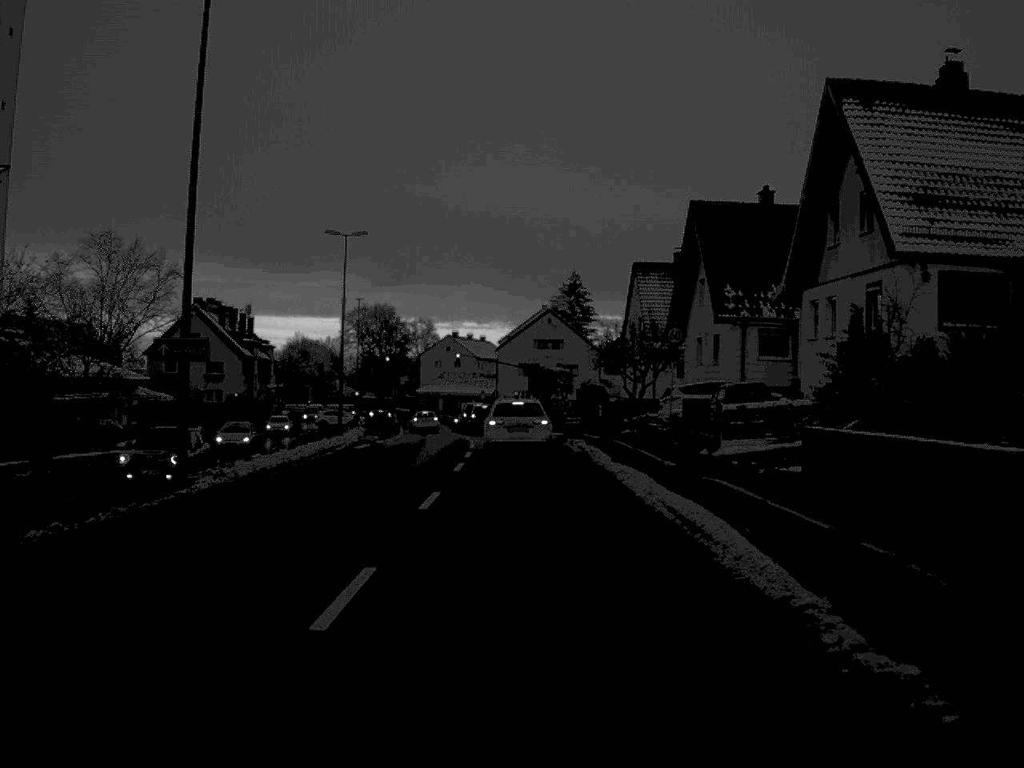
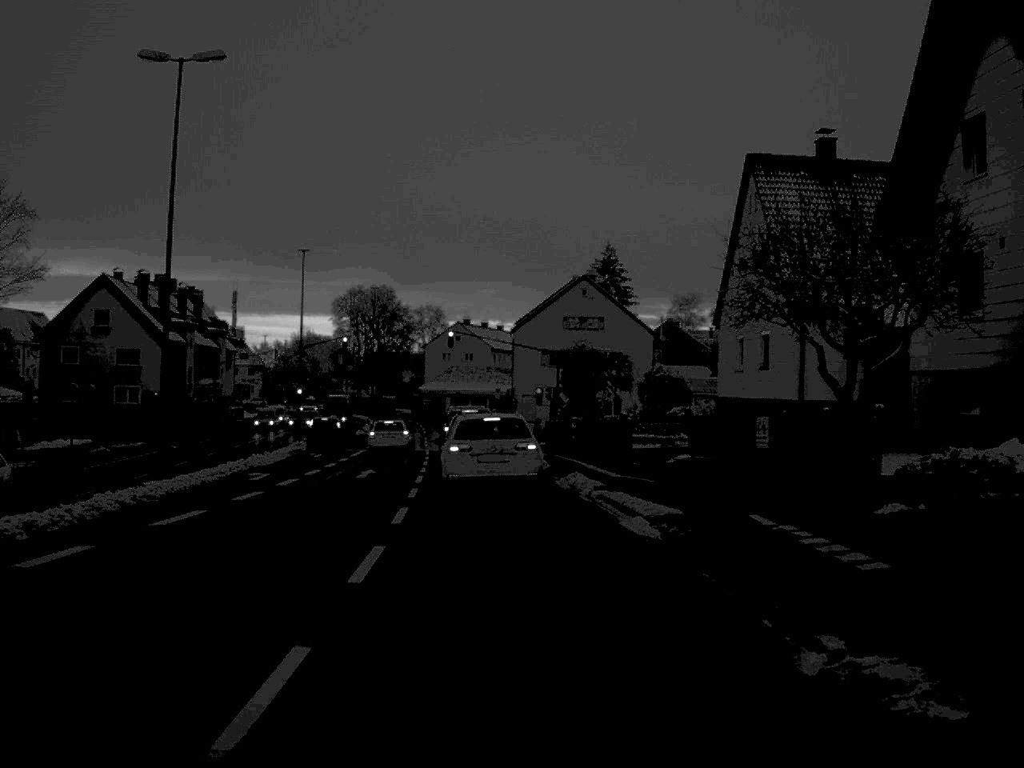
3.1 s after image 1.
(-0.1, +33.1) m; -1°
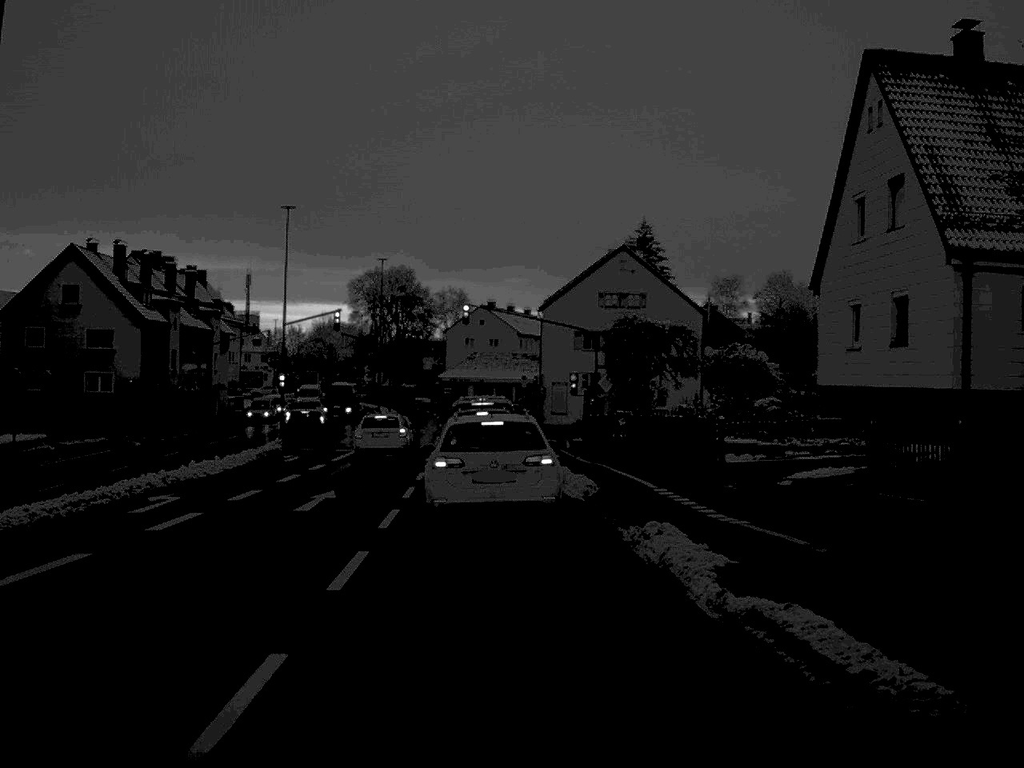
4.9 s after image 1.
(-0.1, +11.8) m; -1°
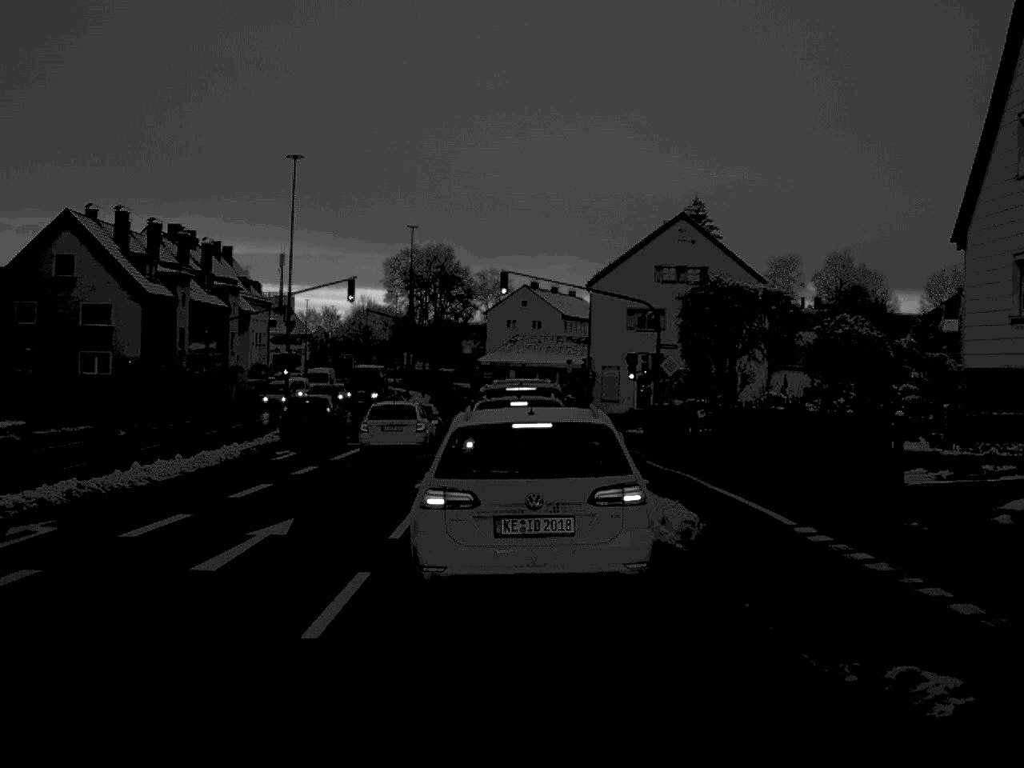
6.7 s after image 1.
(-0.1, +8.5) m; -2°
